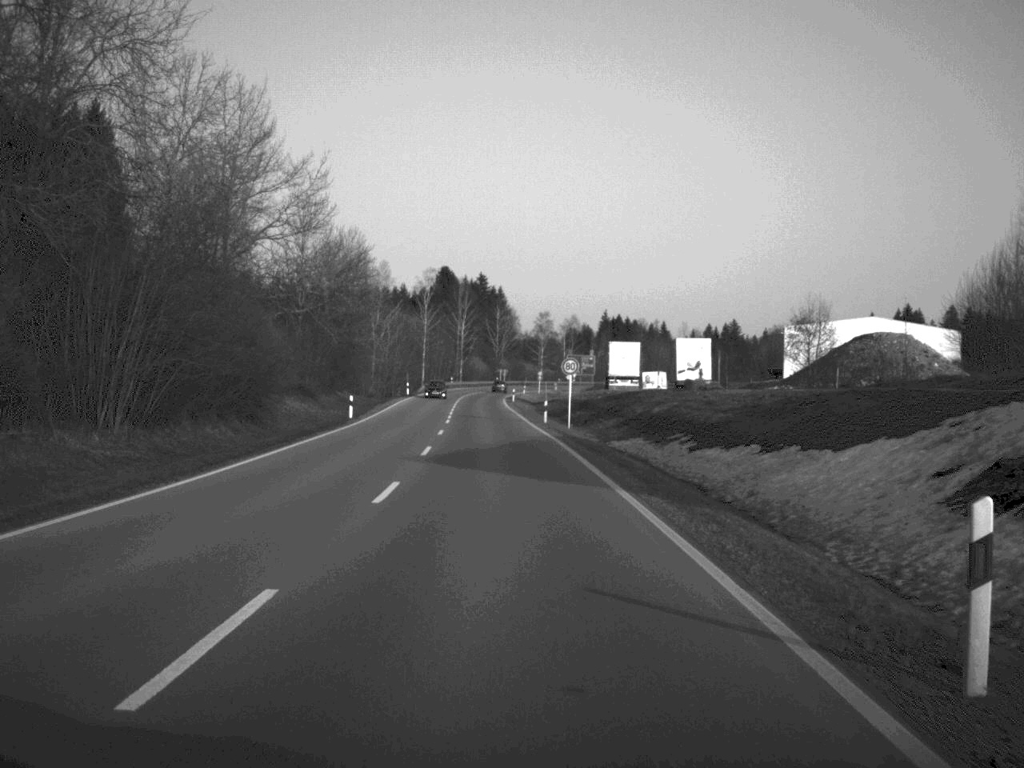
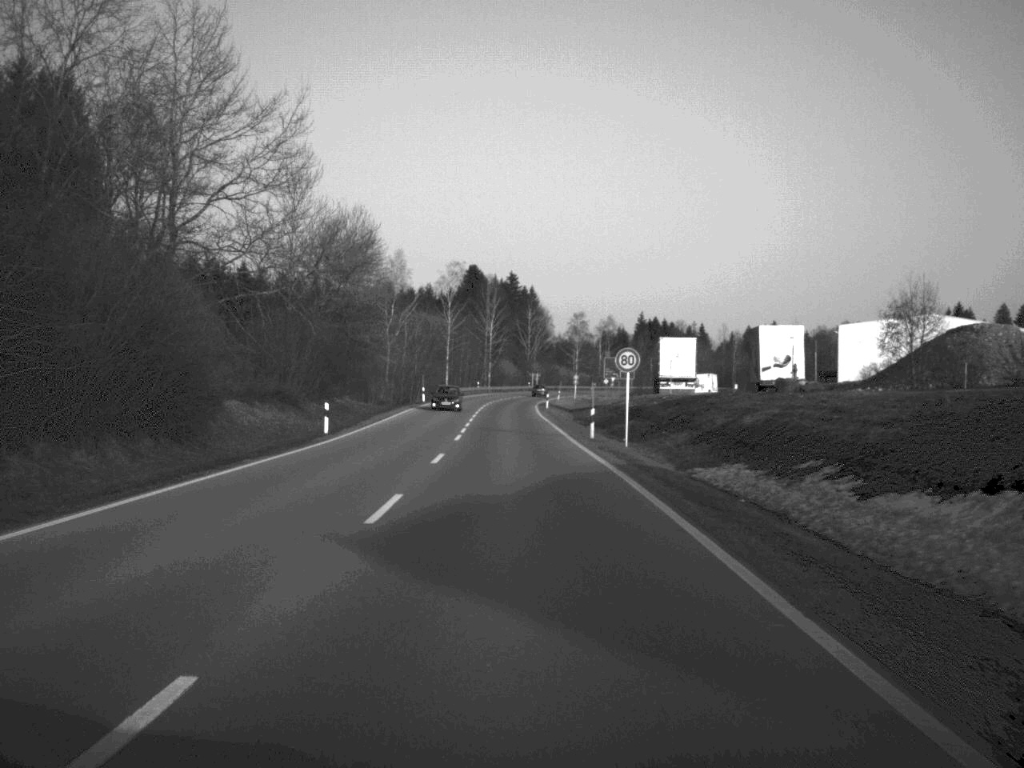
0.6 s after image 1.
(-0.2, +15.4) m; -1°
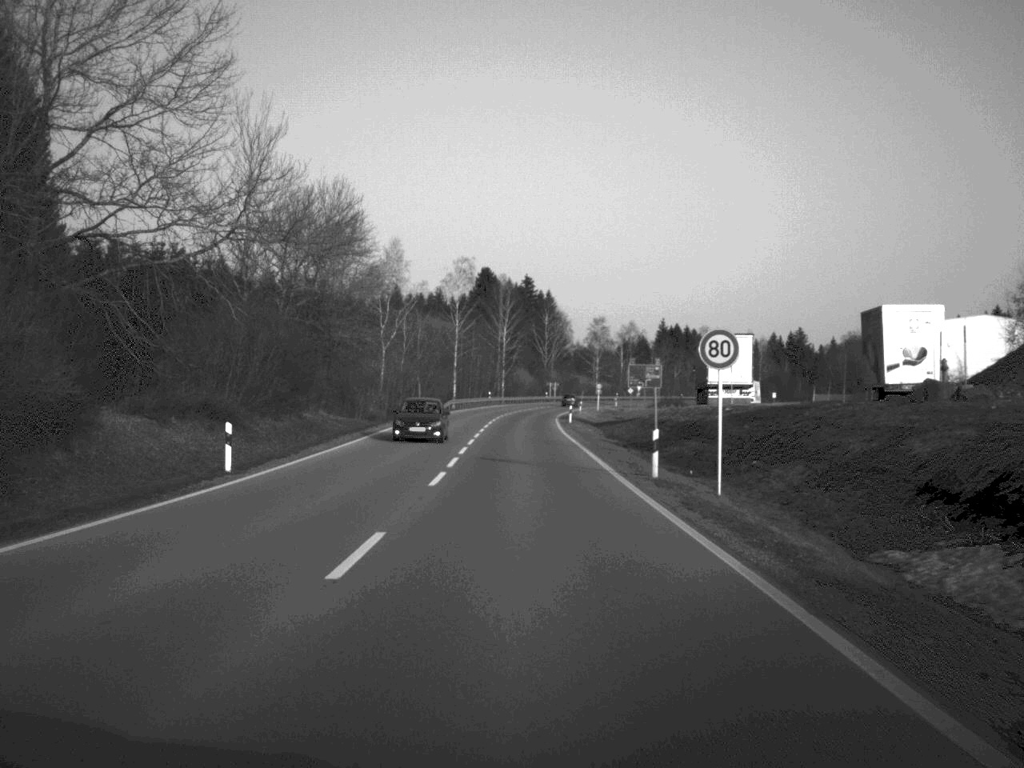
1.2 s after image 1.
(-0.1, +15.9) m; -1°
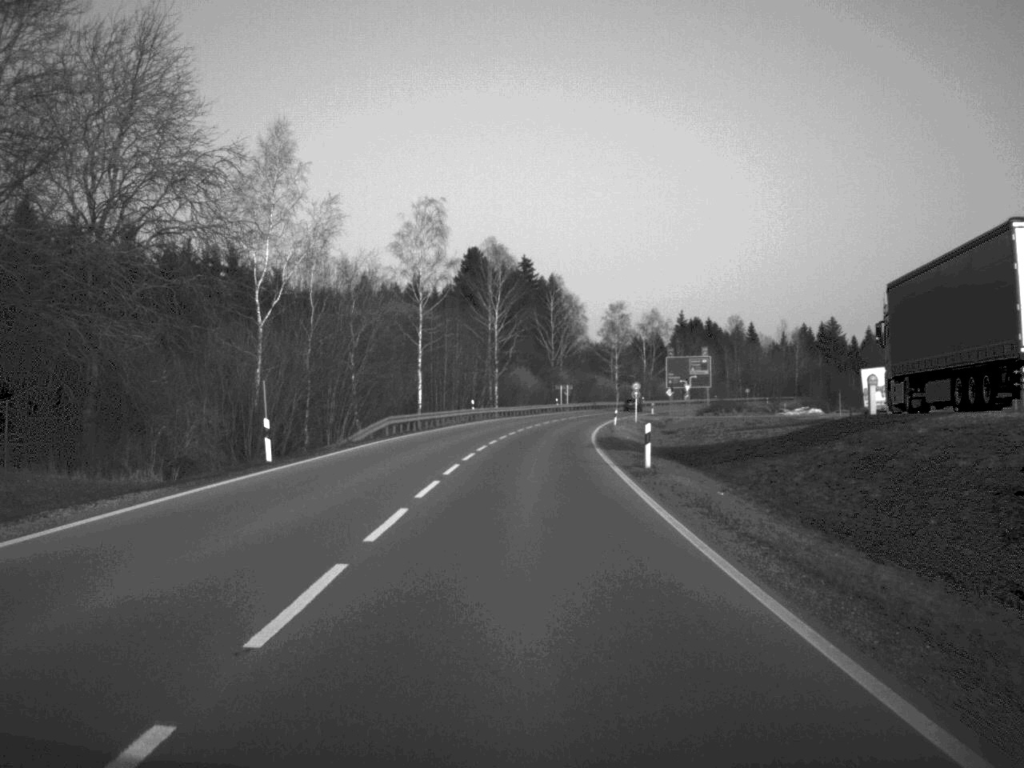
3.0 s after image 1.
(-0.1, +45.0) m; 0°
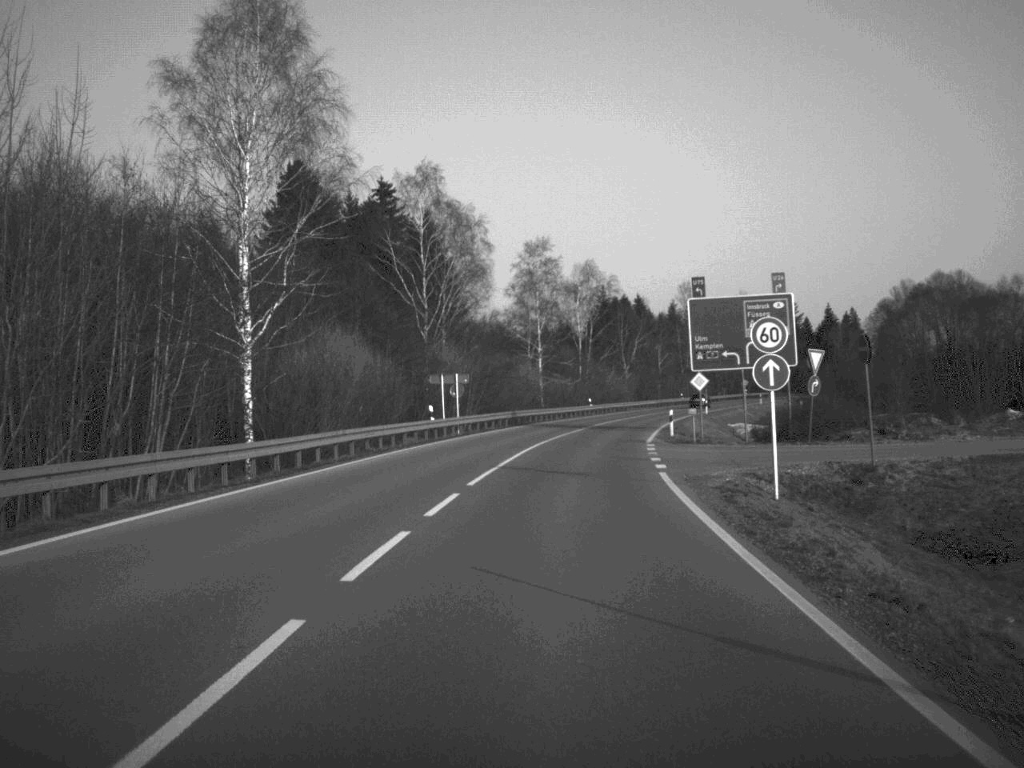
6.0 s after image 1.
(+2.4, +74.4) m; +5°
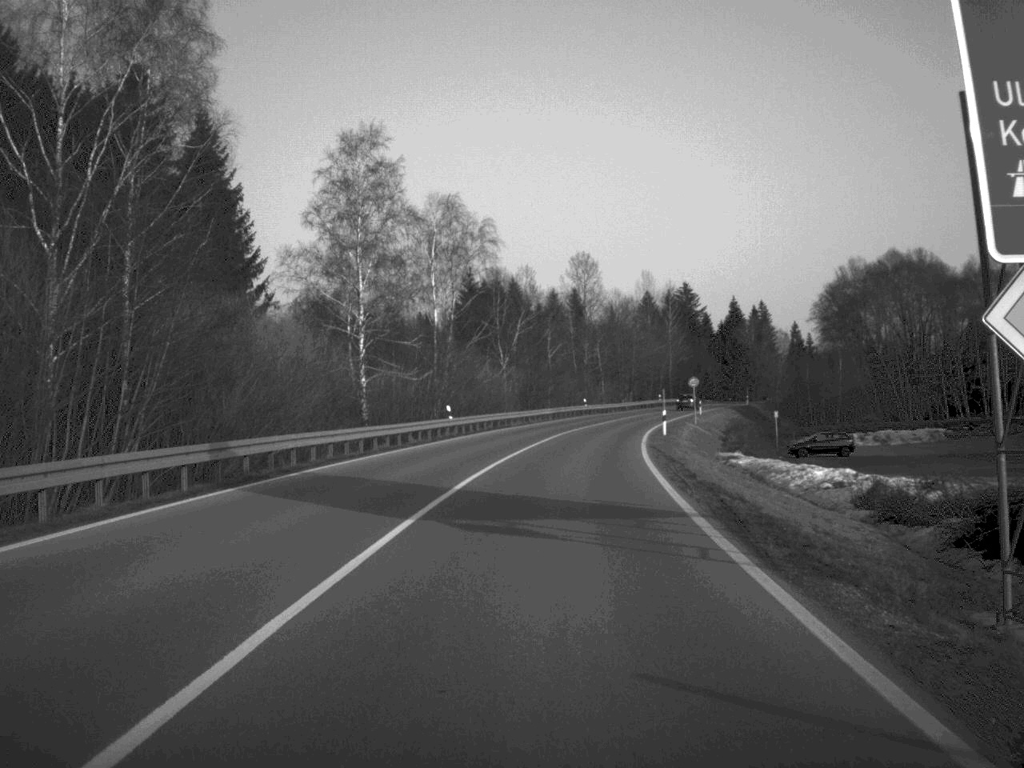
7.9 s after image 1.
(+2.5, +45.0) m; +6°
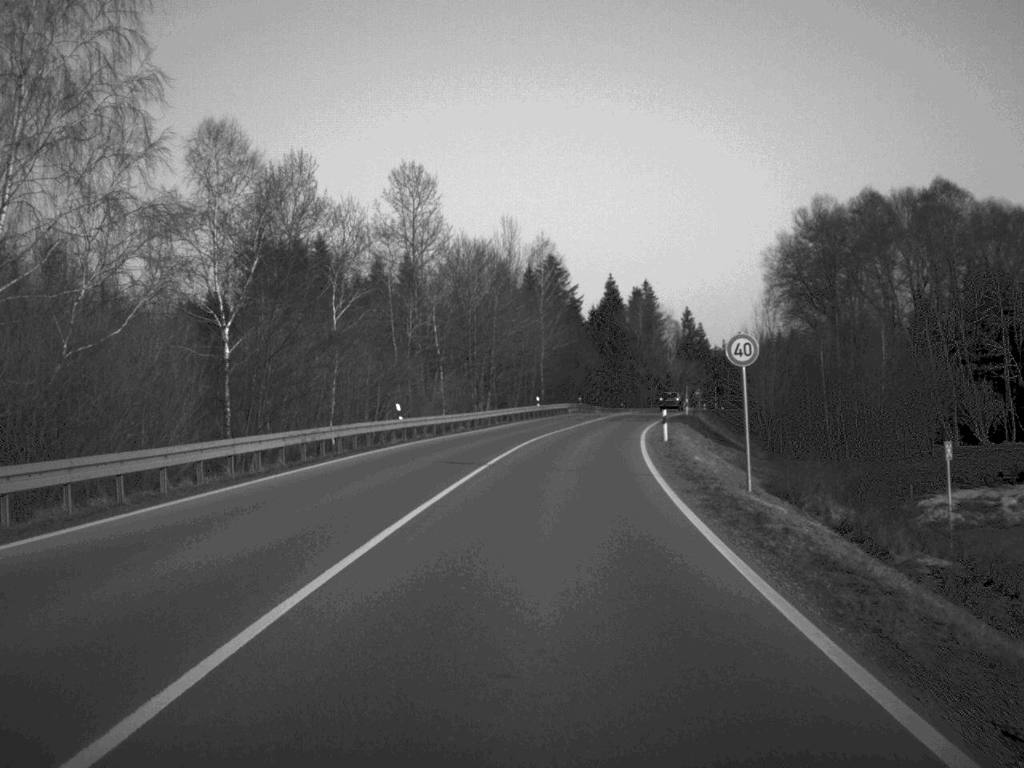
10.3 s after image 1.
(+3.5, +56.0) m; +7°
